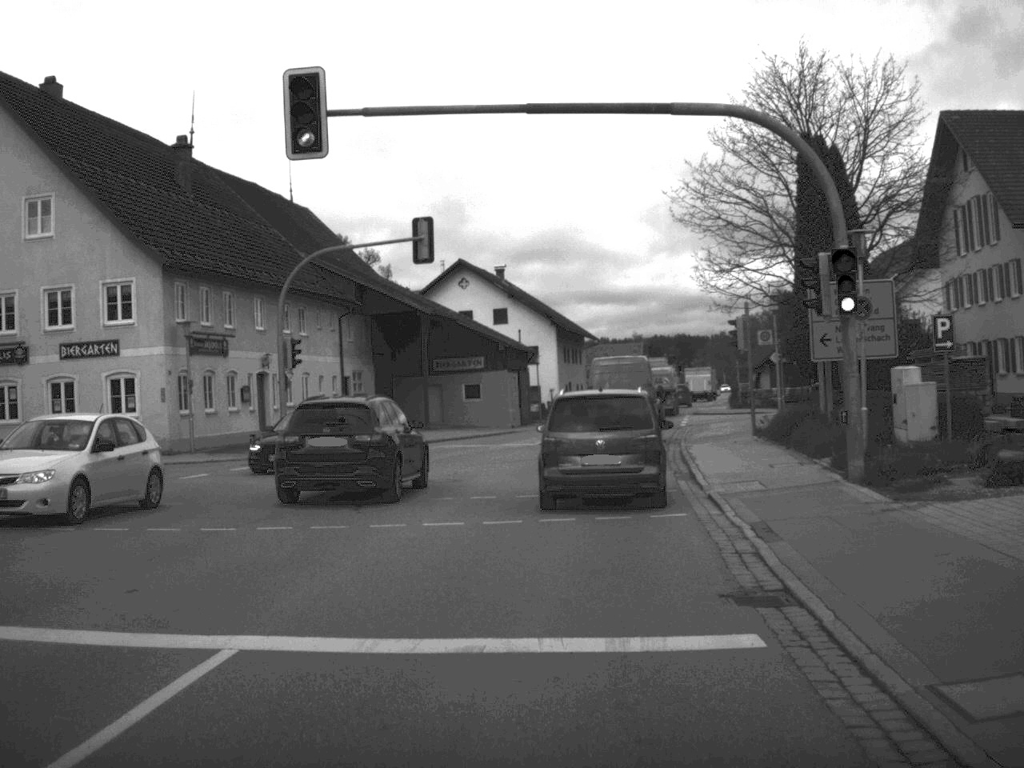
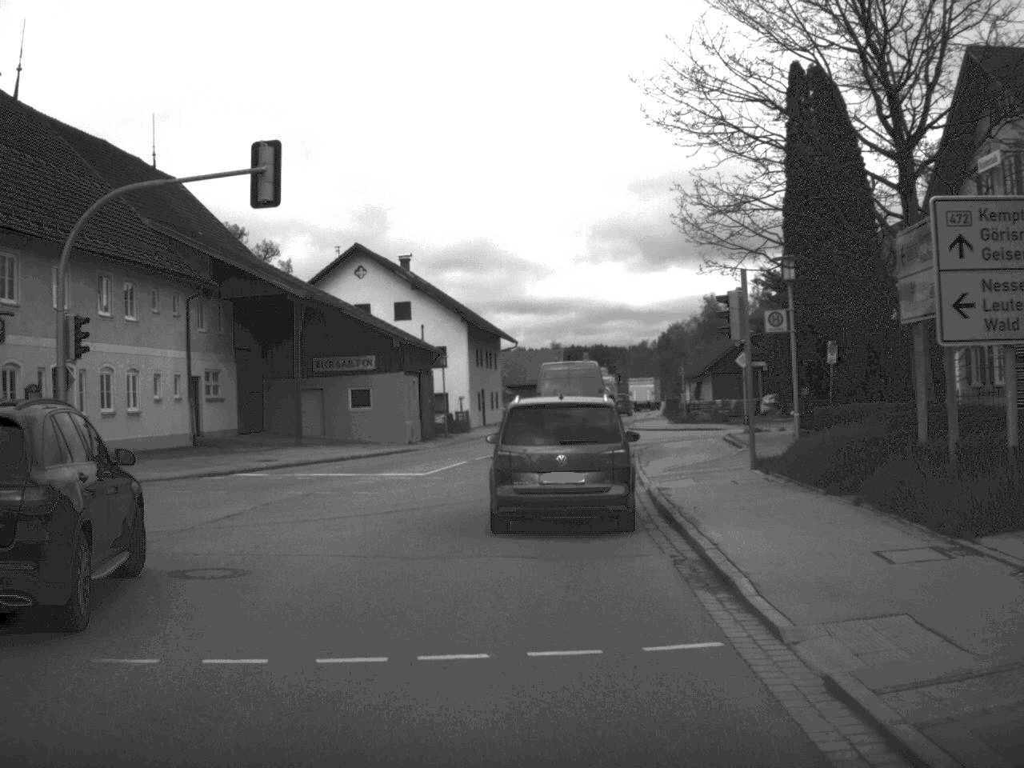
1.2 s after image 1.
(+0.5, +12.0) m; +4°
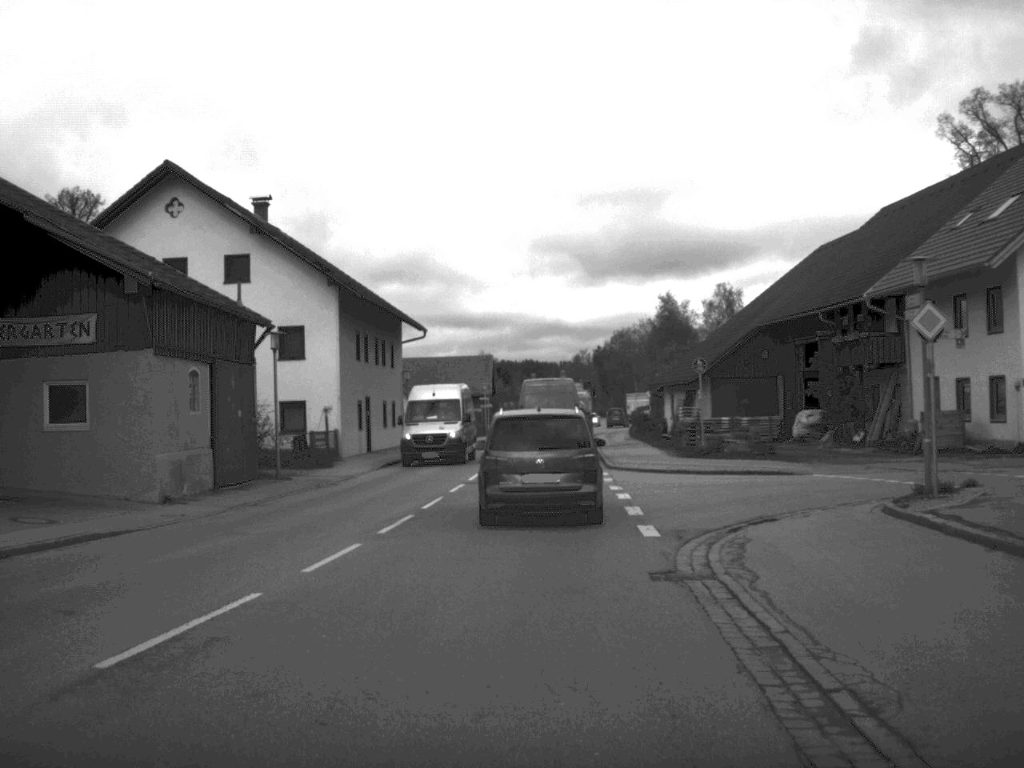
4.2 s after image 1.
(+0.7, +26.8) m; +3°
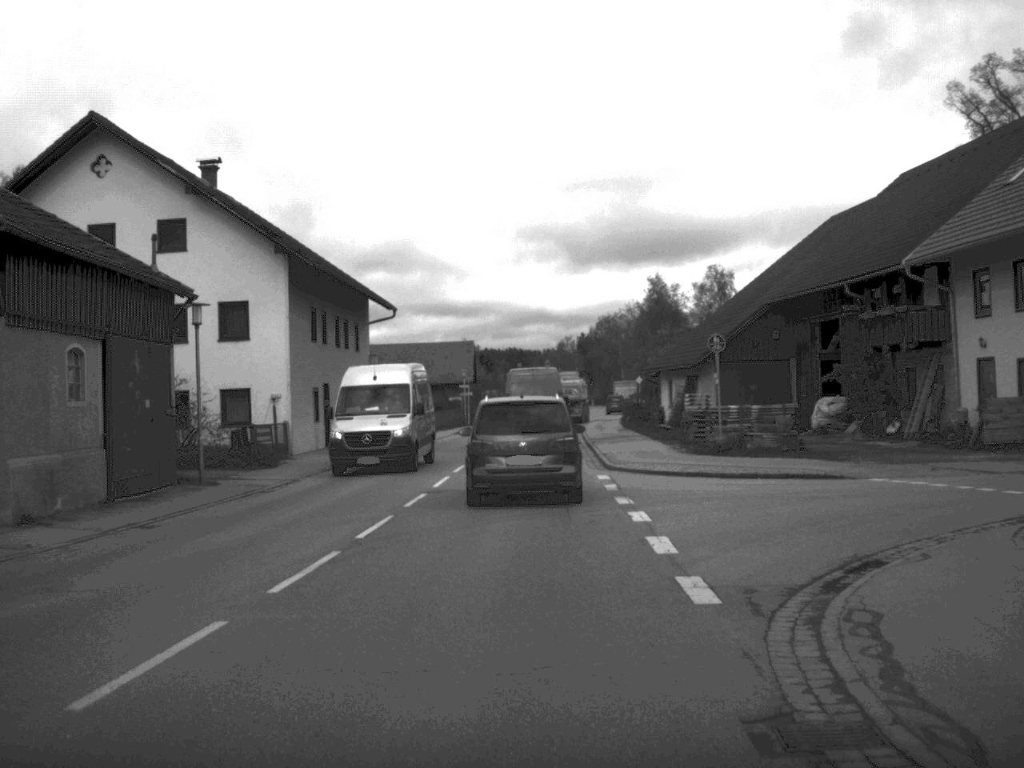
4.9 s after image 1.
(0.0, +6.3) m; +1°
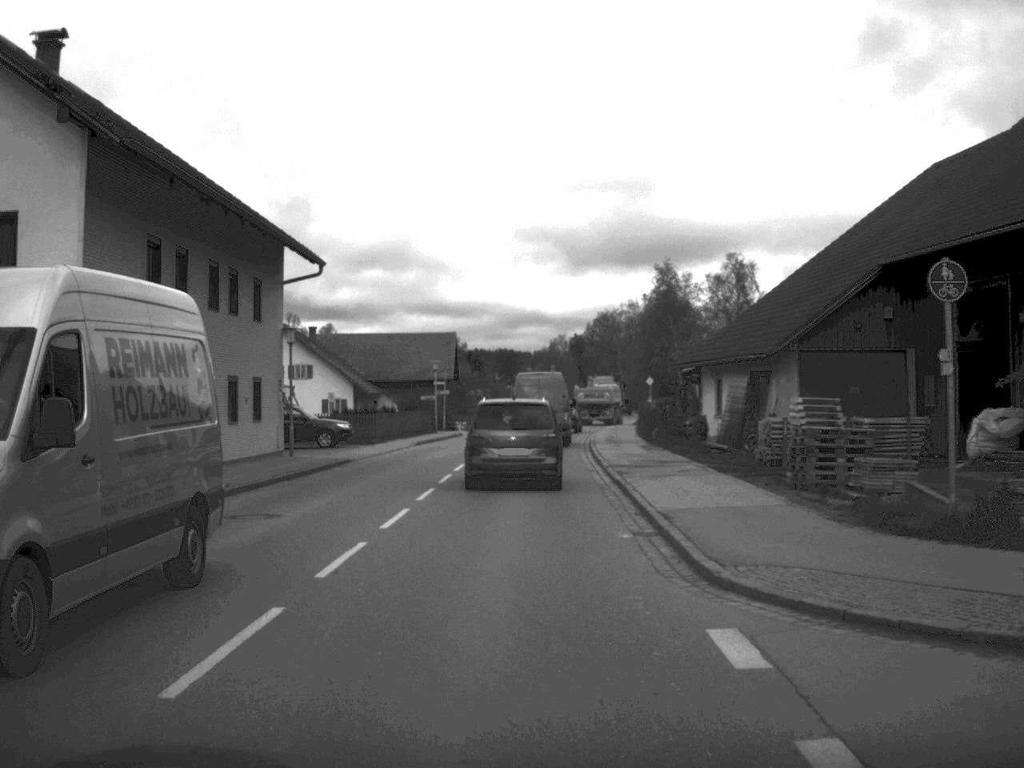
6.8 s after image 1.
(+0.1, +17.2) m; 0°
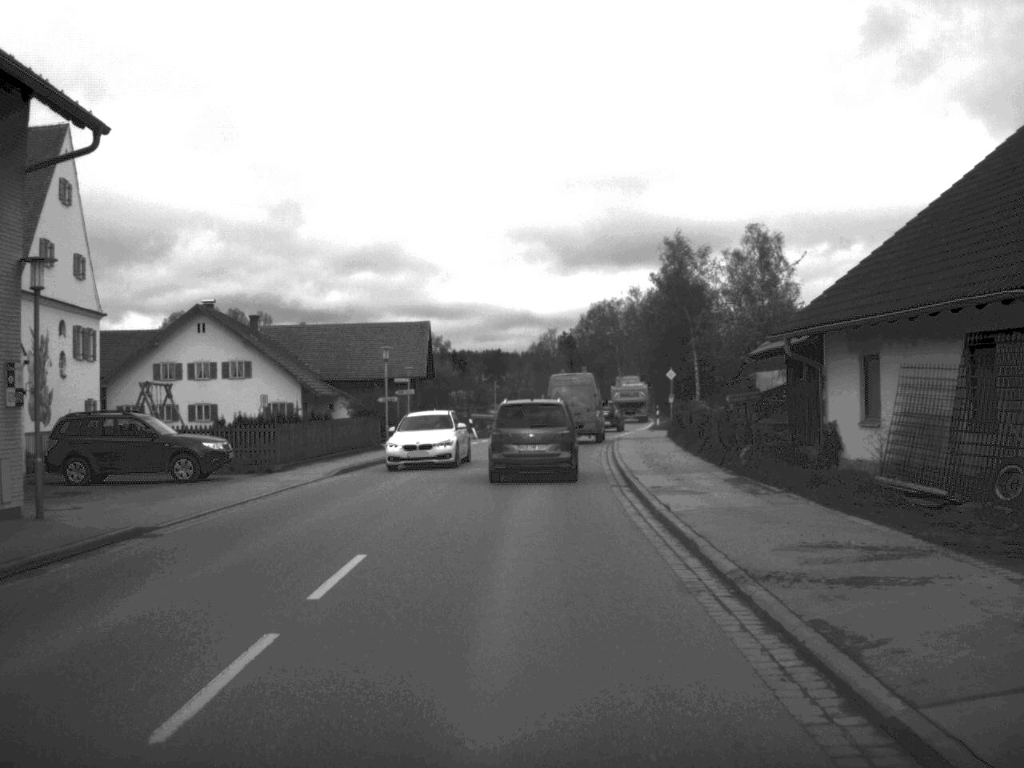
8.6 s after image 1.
(0.0, +18.7) m; +1°
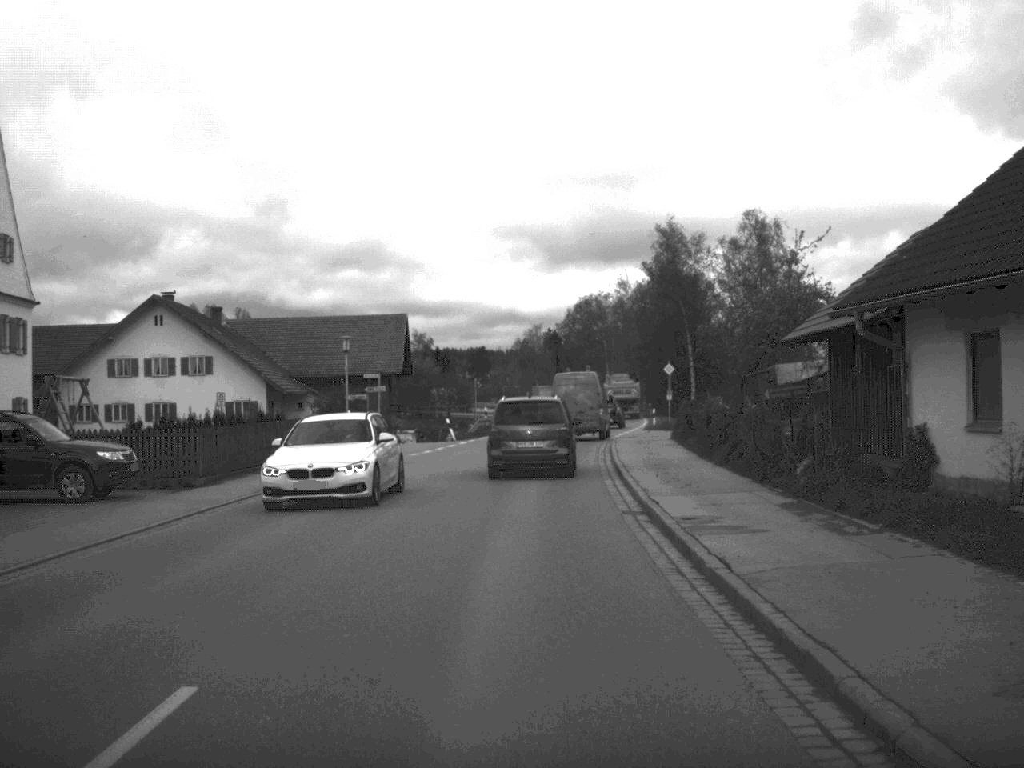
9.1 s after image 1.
(0.0, +6.3) m; +1°
